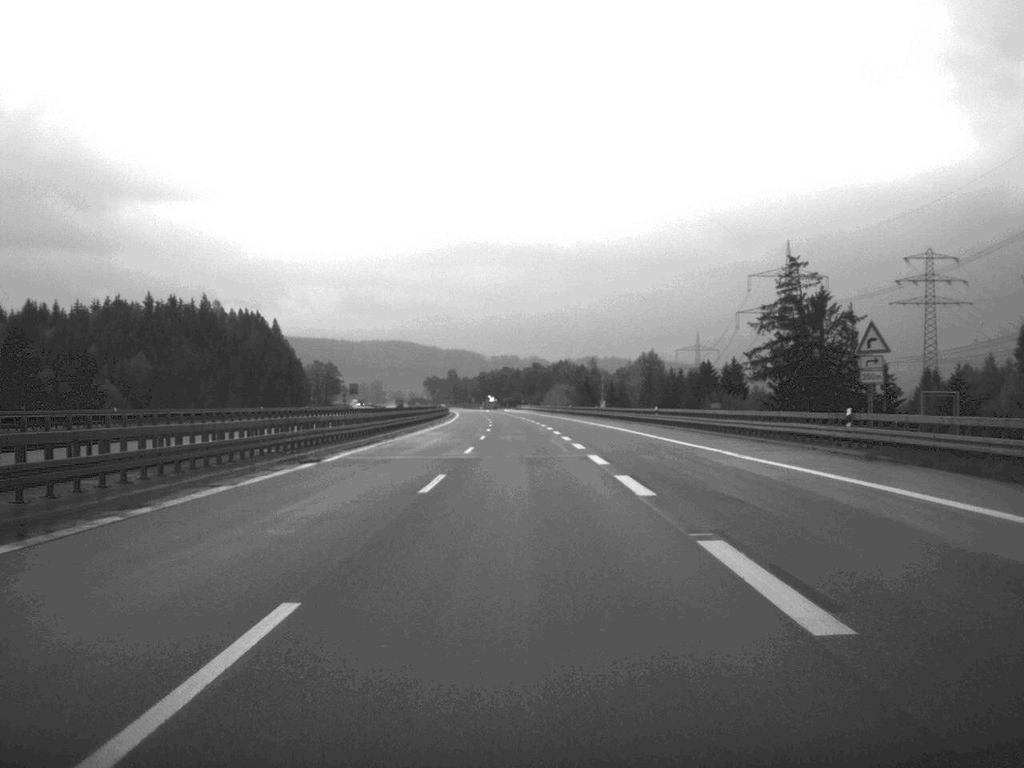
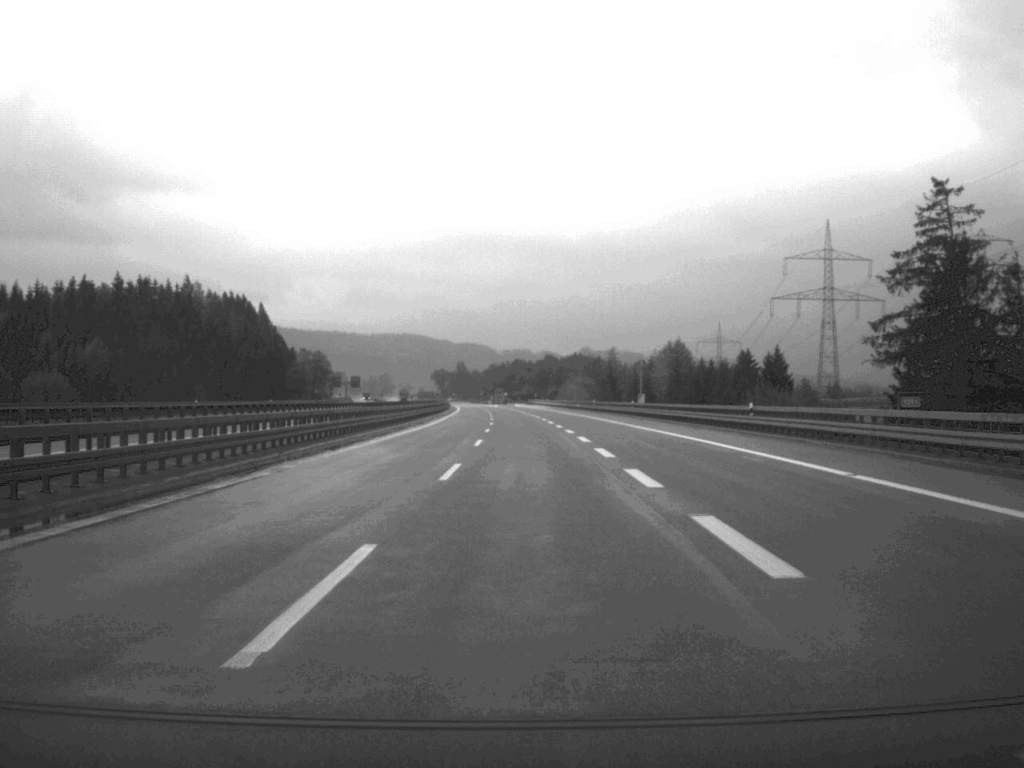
(-0.2, +33.6) m; -1°
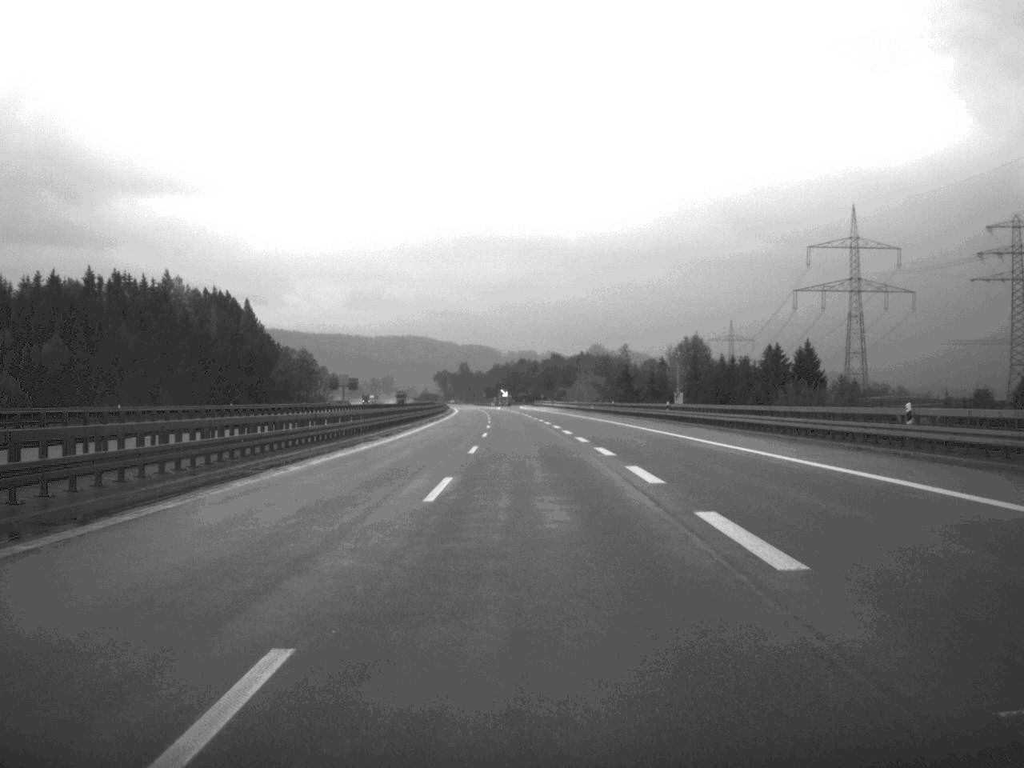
(-0.1, +22.7) m; 0°
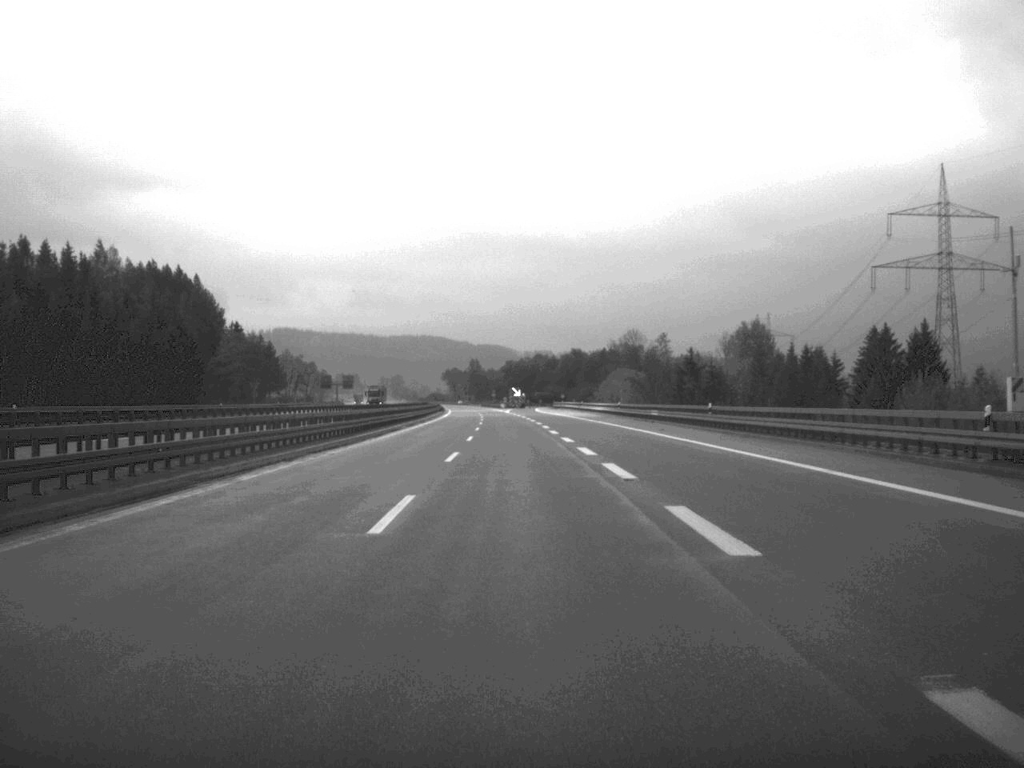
(-0.2, +57.7) m; -1°
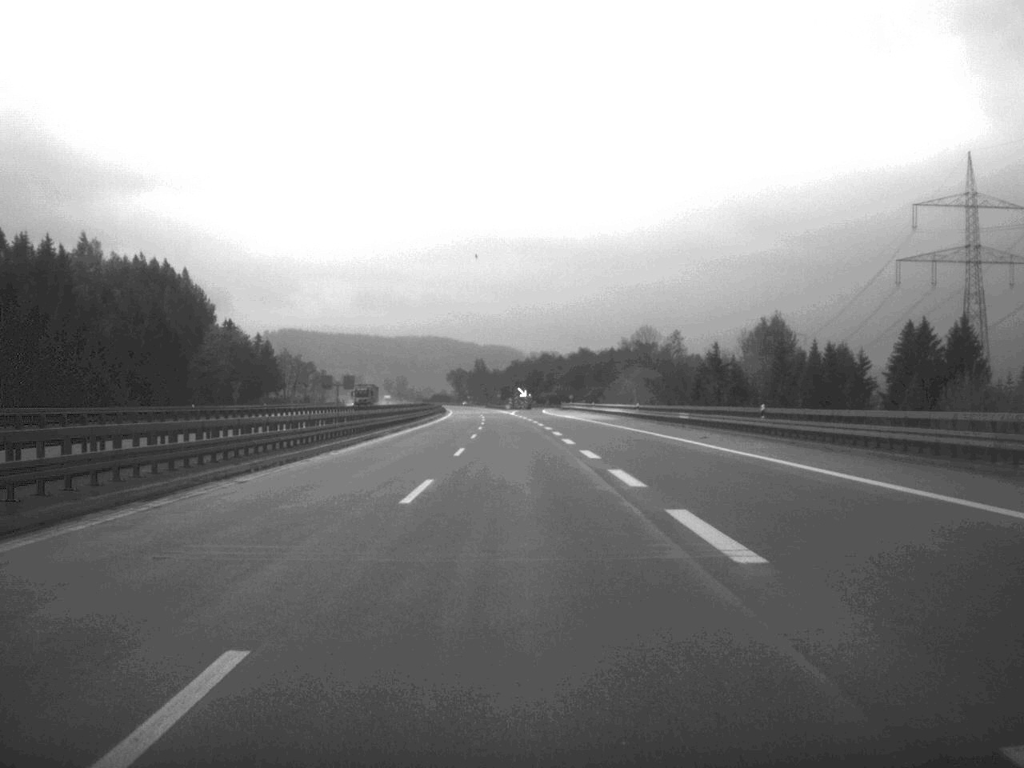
(0.0, +13.0) m; 0°
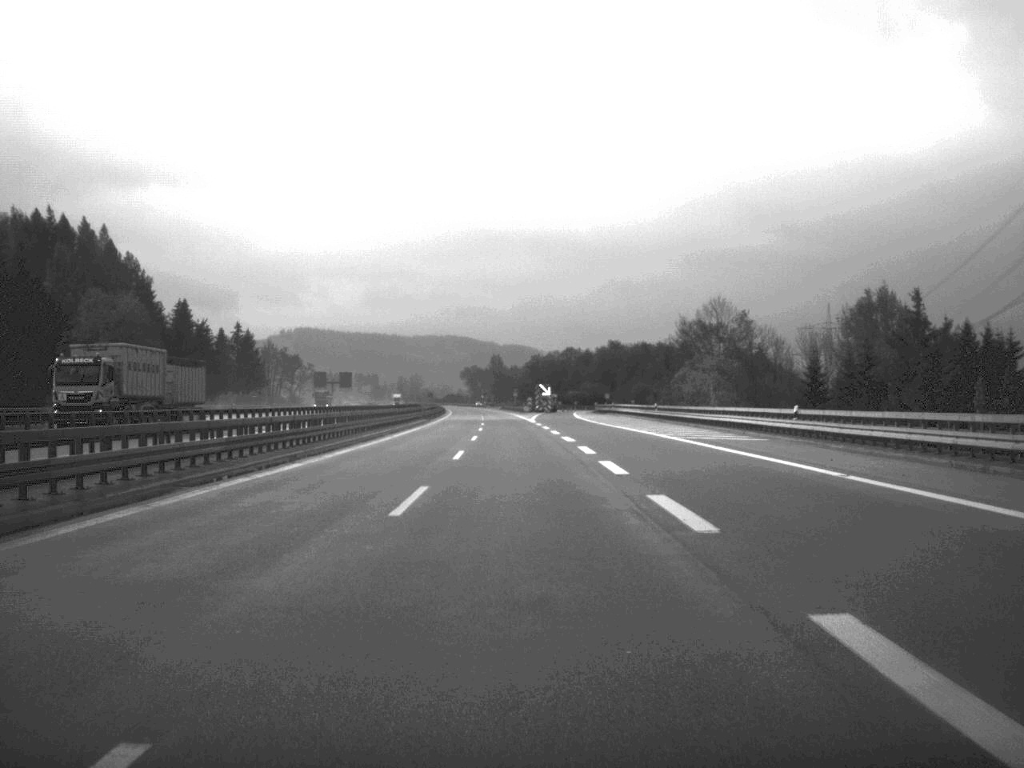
(-0.6, +55.1) m; -1°
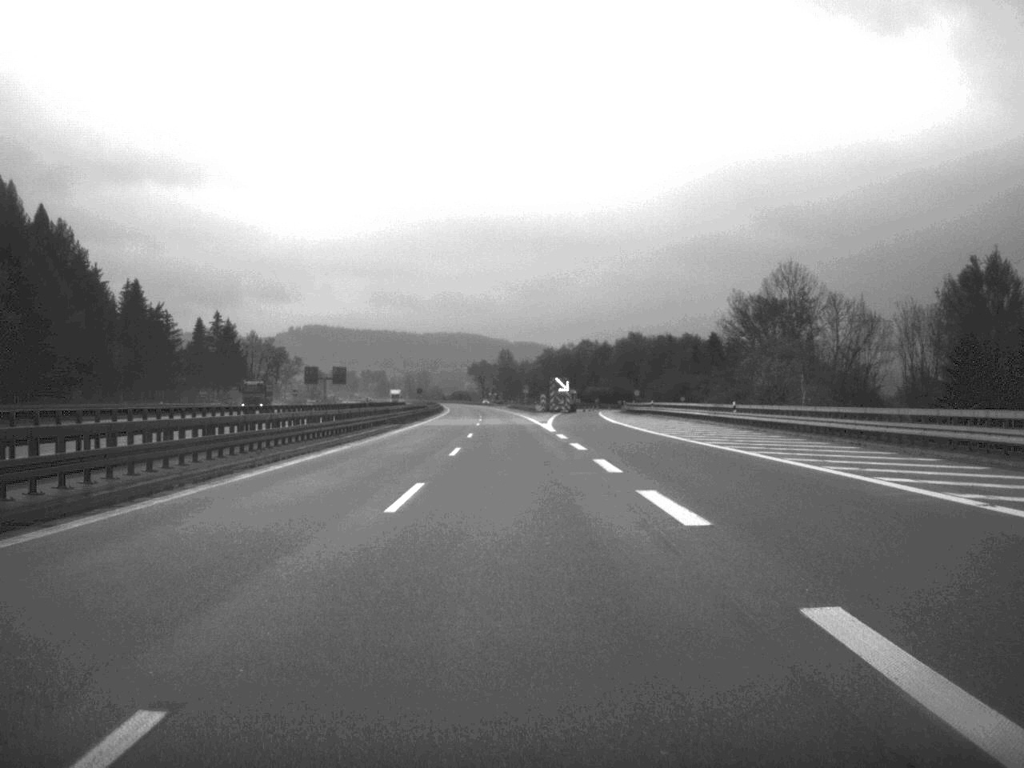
(-0.1, +34.9) m; -1°
